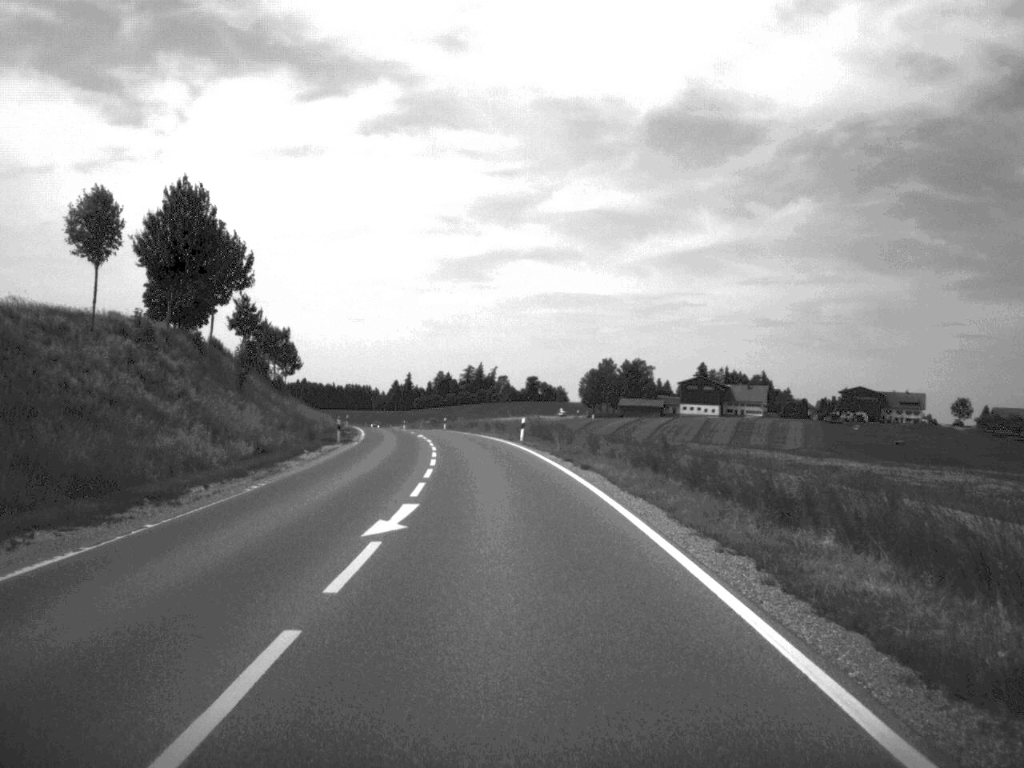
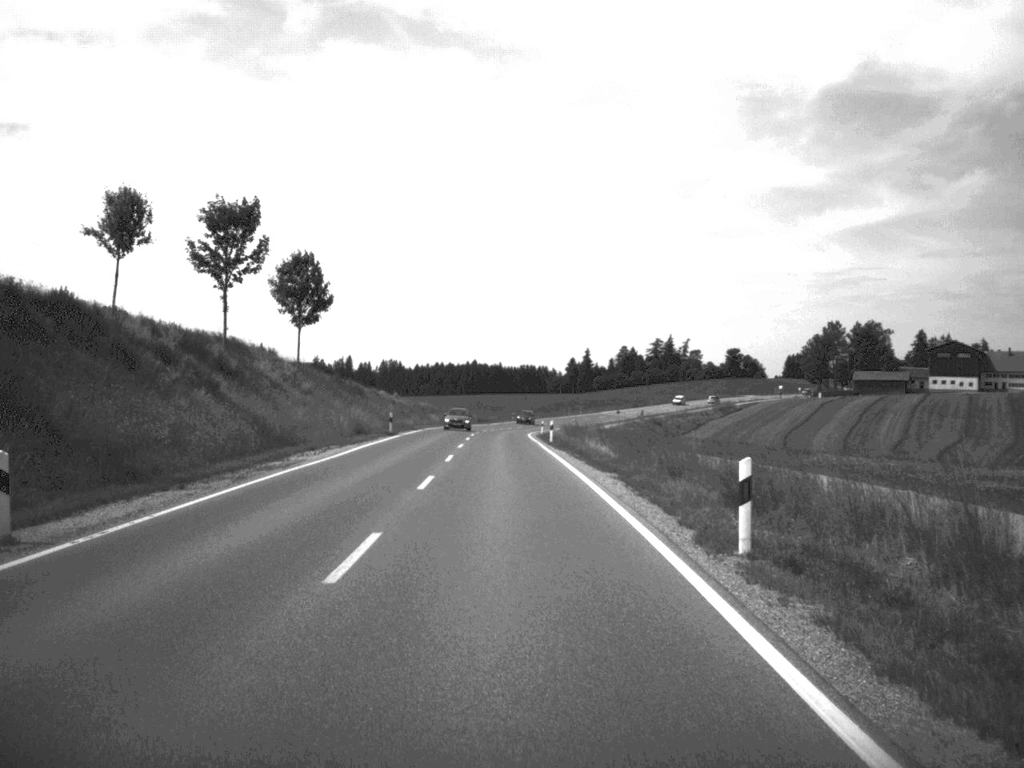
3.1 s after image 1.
(-6.8, +90.1) m; -8°
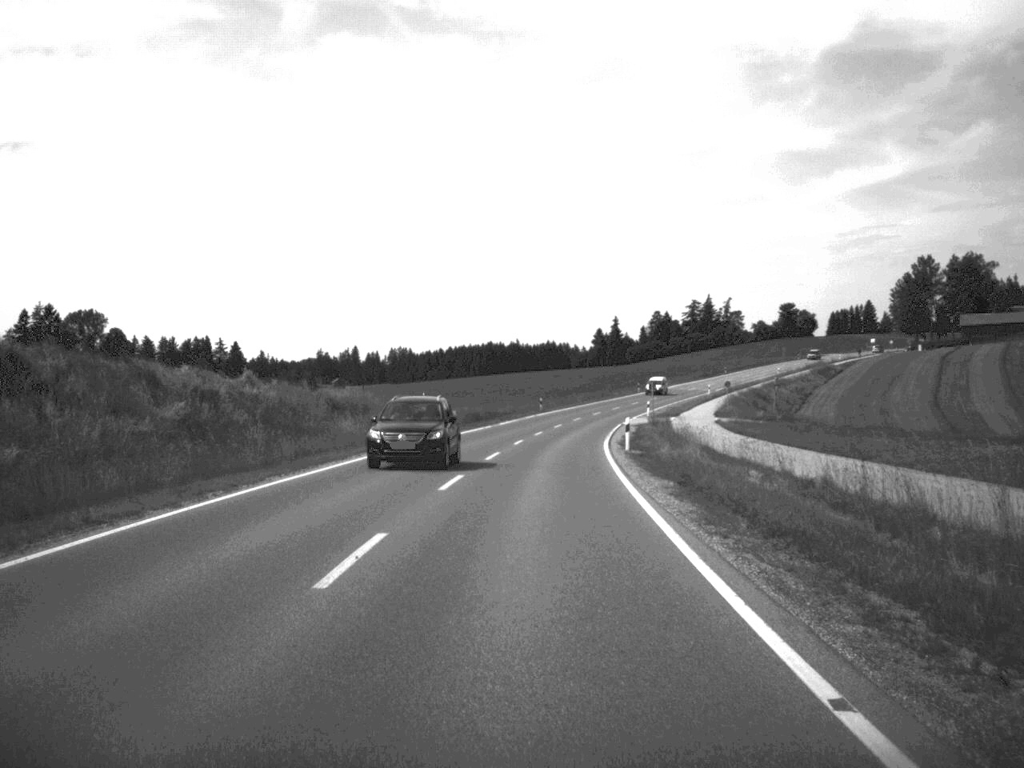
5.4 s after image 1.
(-1.1, +68.8) m; -1°
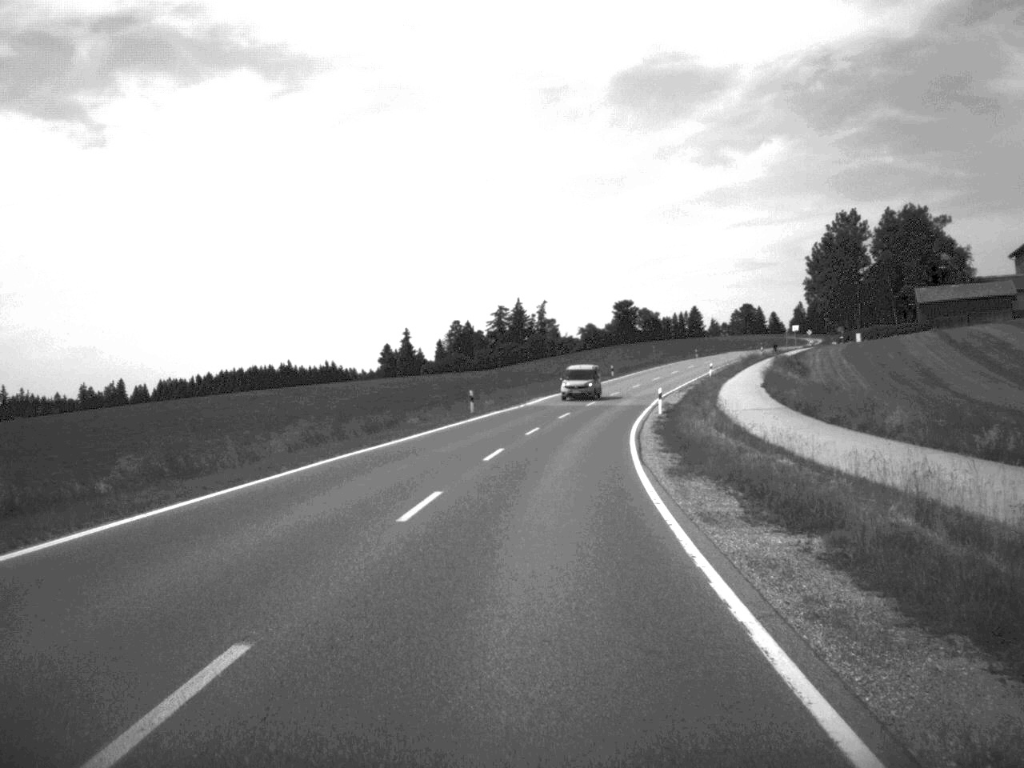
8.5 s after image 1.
(+5.9, +86.5) m; +9°
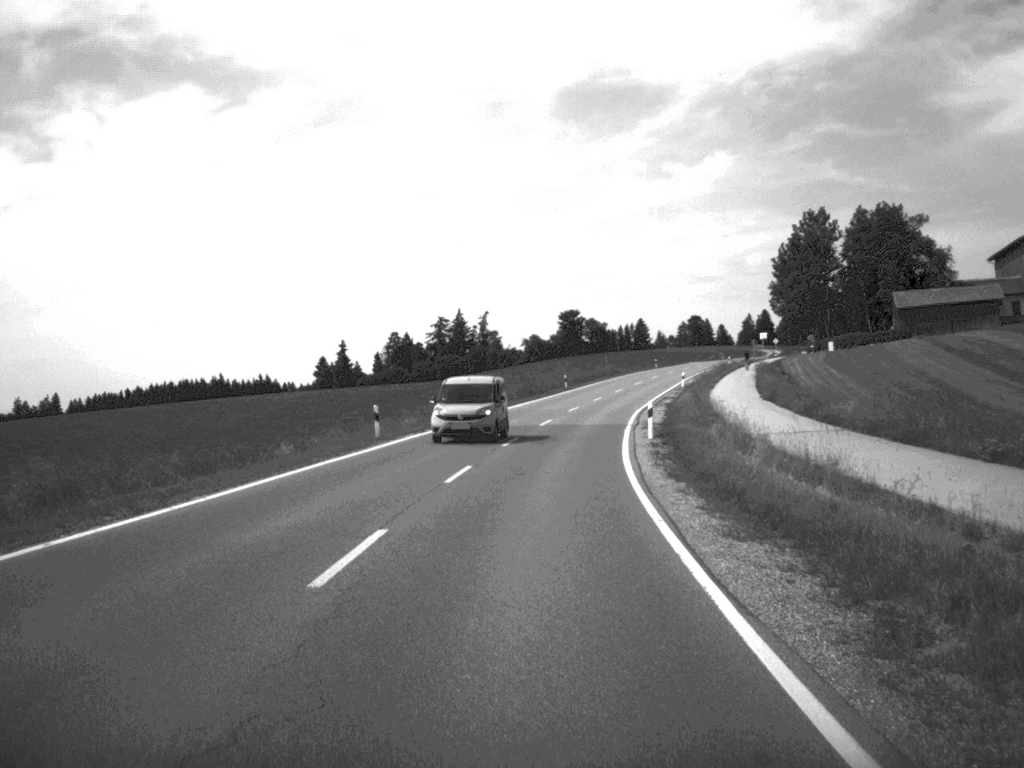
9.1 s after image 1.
(+0.4, +16.4) m; +3°
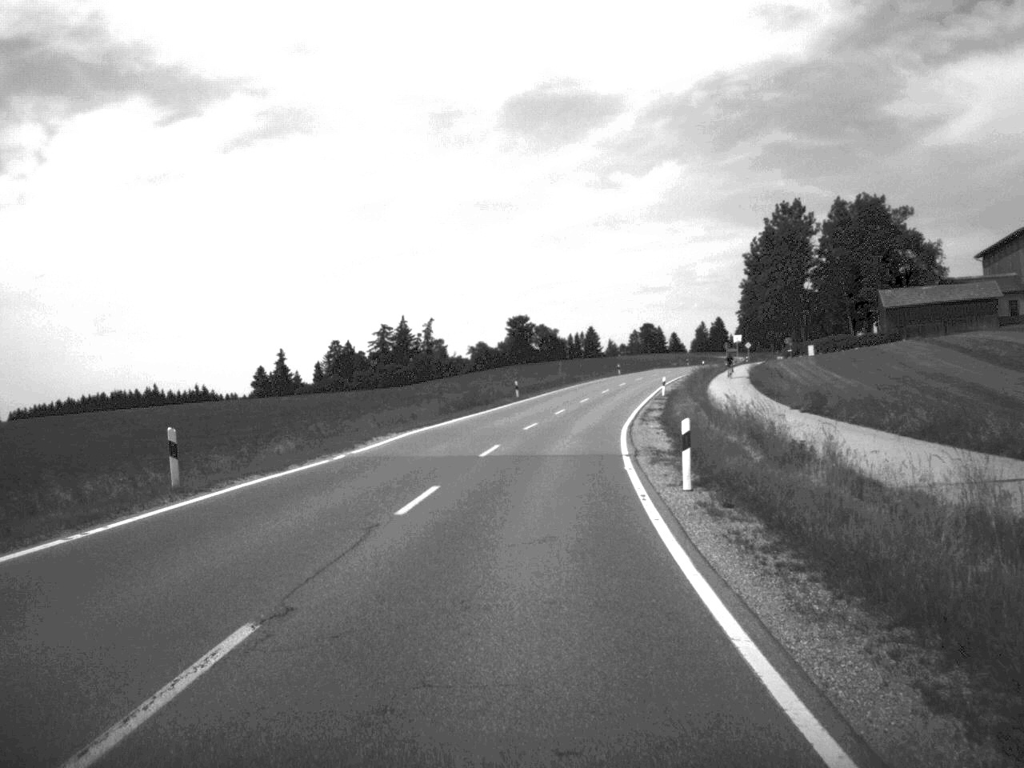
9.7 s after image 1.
(+0.3, +17.1) m; +2°
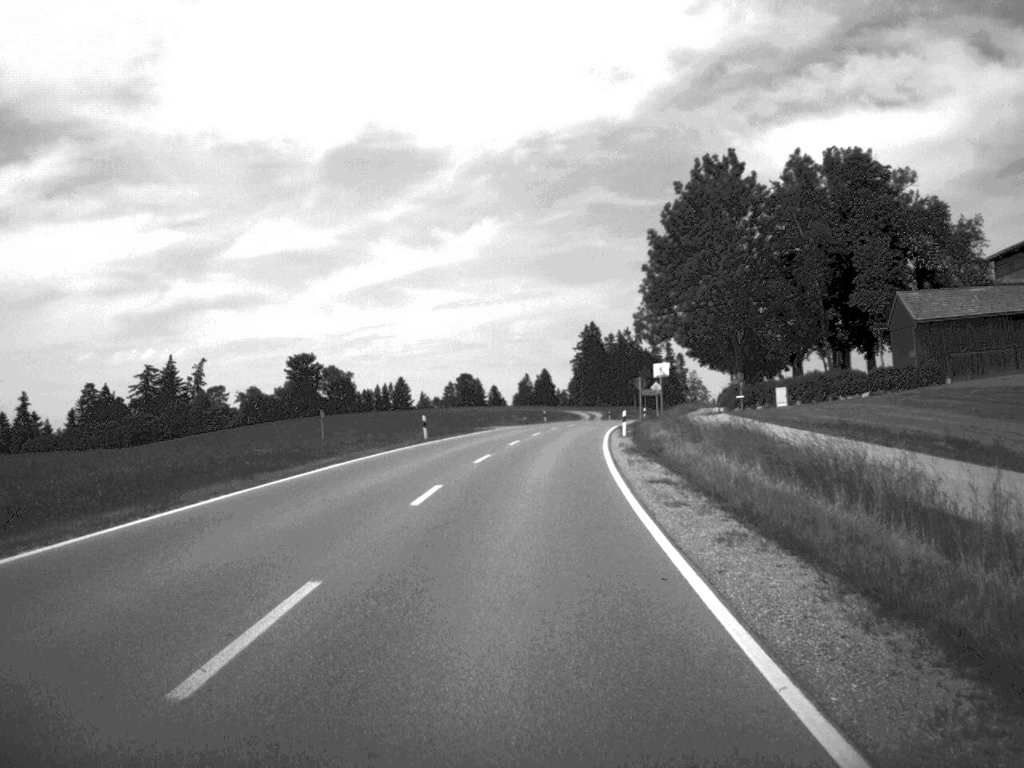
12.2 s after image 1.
(+5.1, +67.6) m; +8°
